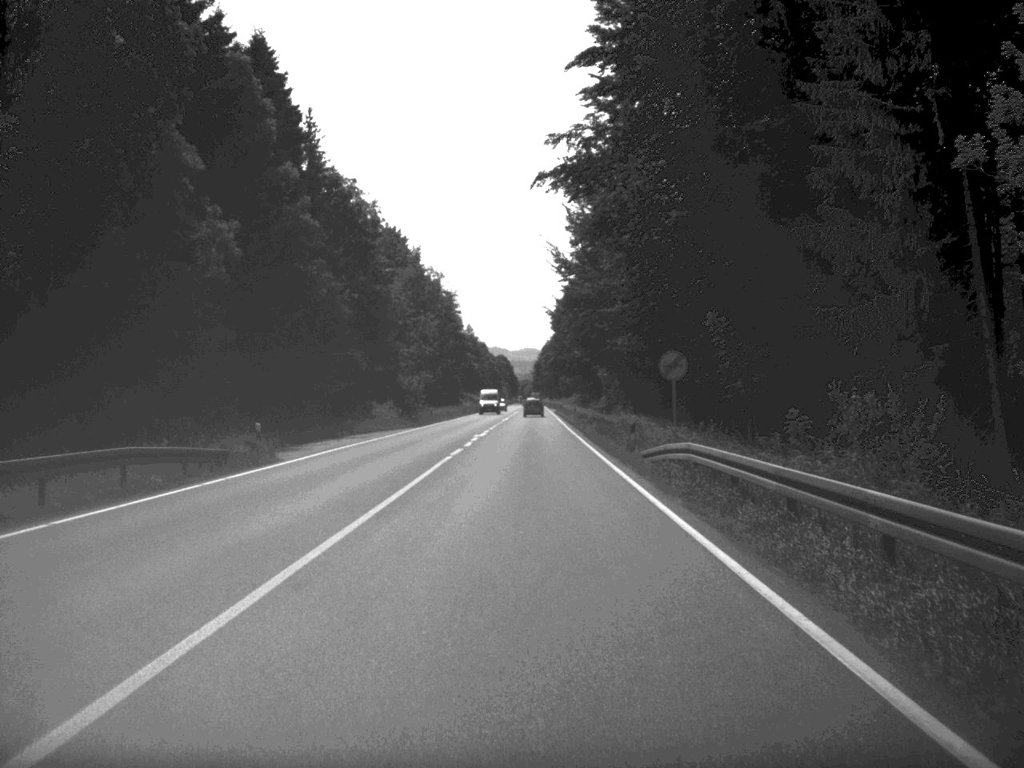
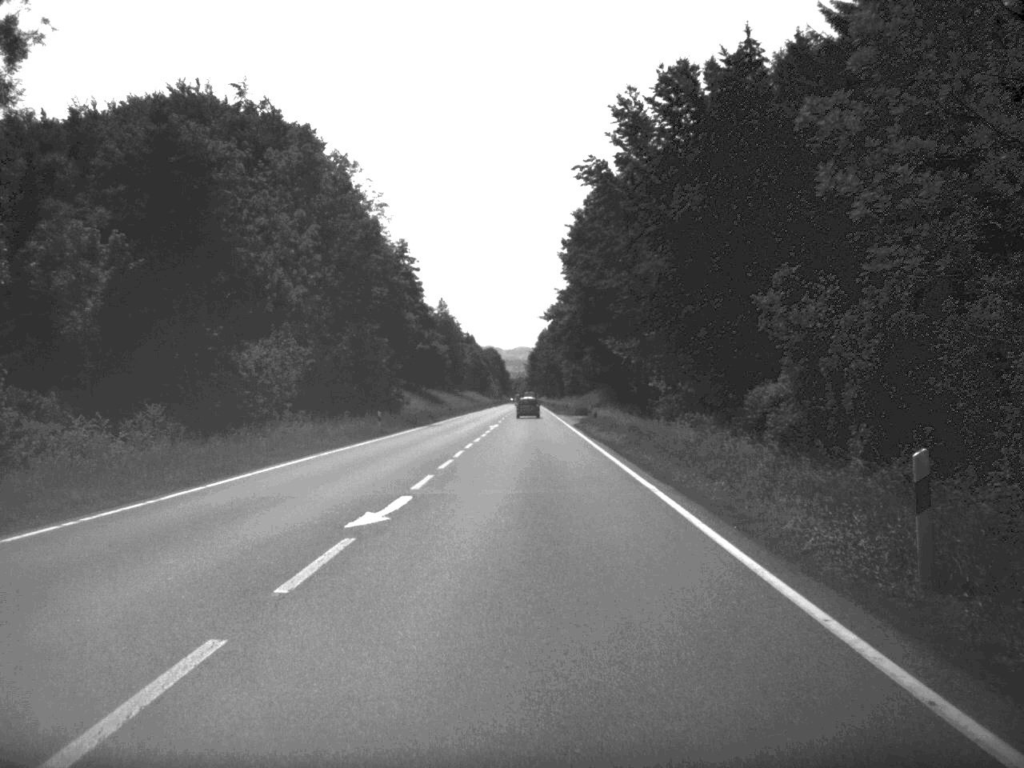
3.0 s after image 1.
(+0.2, +77.9) m; 0°
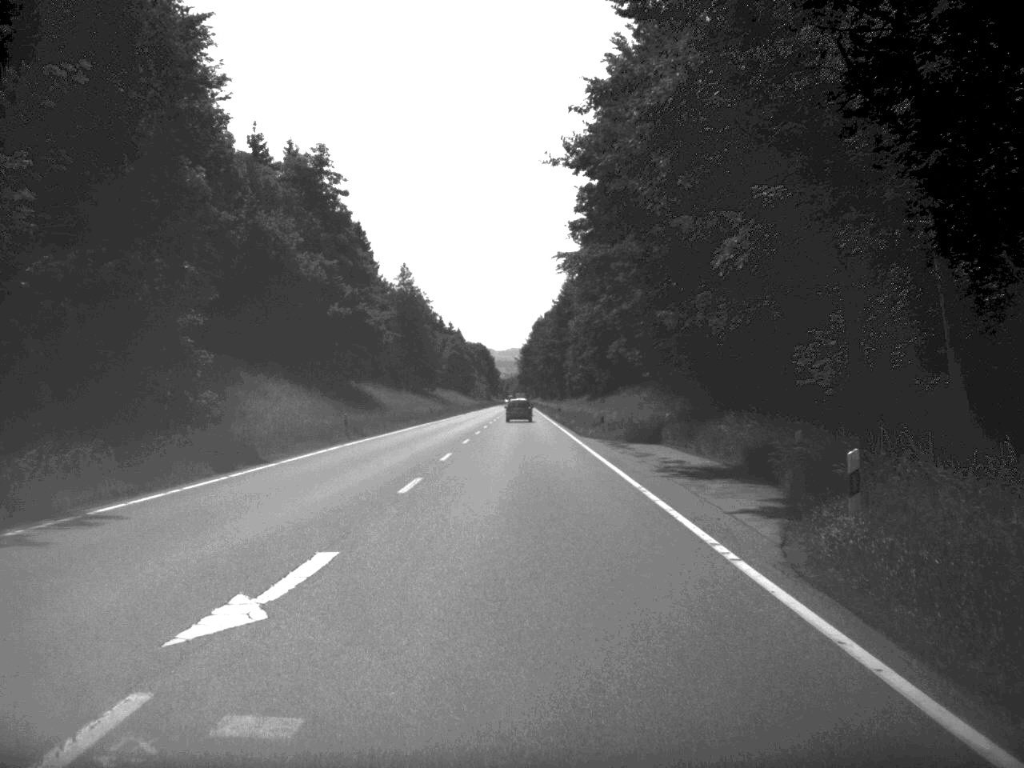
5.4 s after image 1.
(+0.2, +60.1) m; 0°
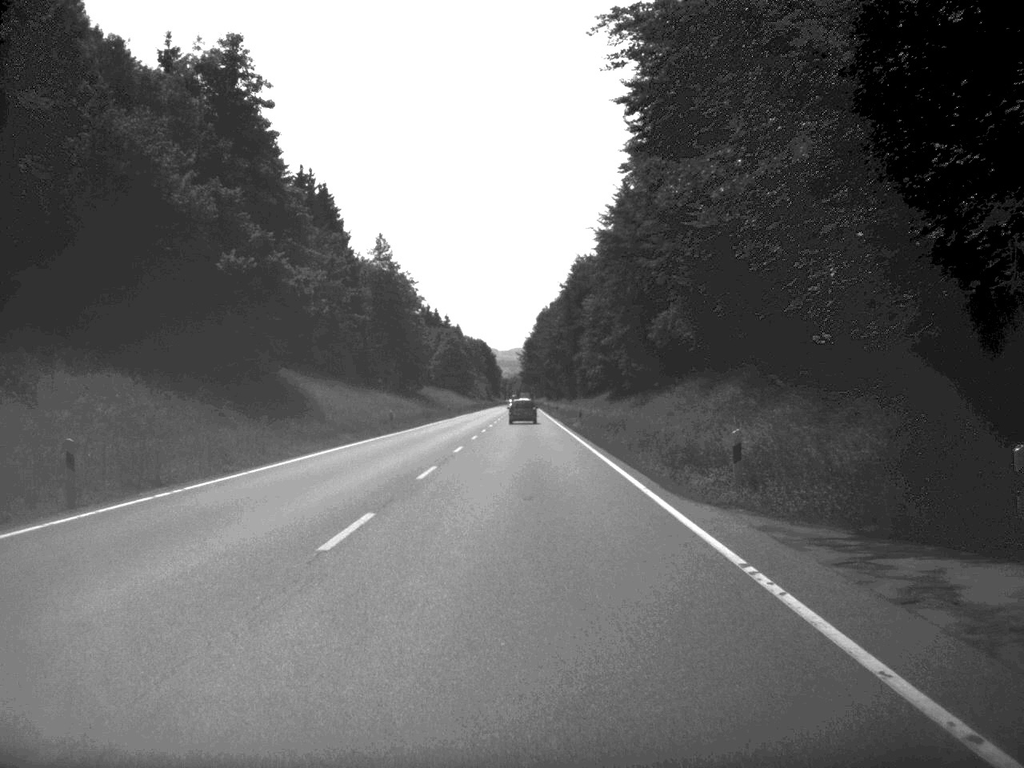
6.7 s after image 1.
(-0.1, +31.1) m; 0°
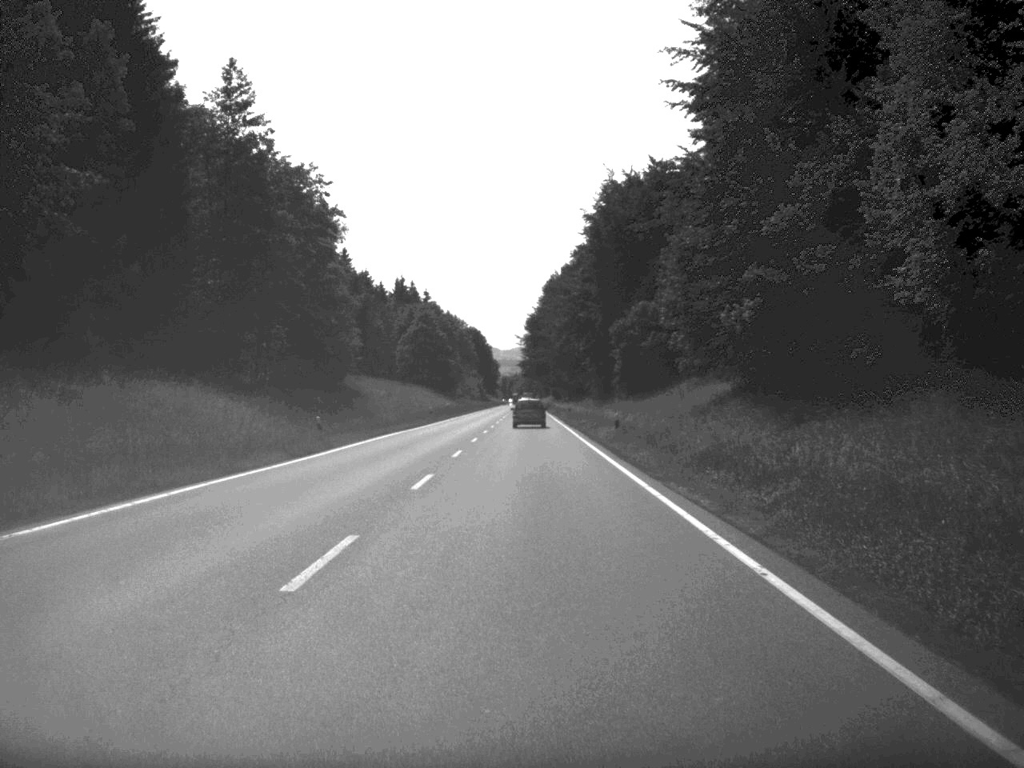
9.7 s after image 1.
(-0.1, +73.6) m; 0°
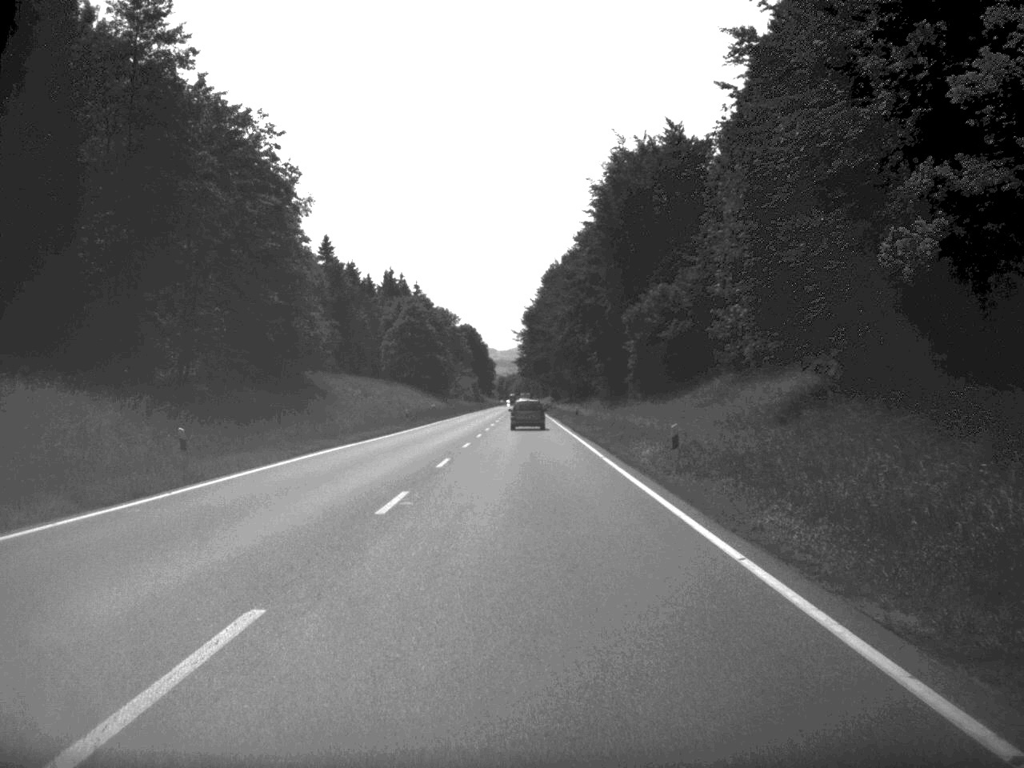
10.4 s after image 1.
(0.0, +16.7) m; 0°
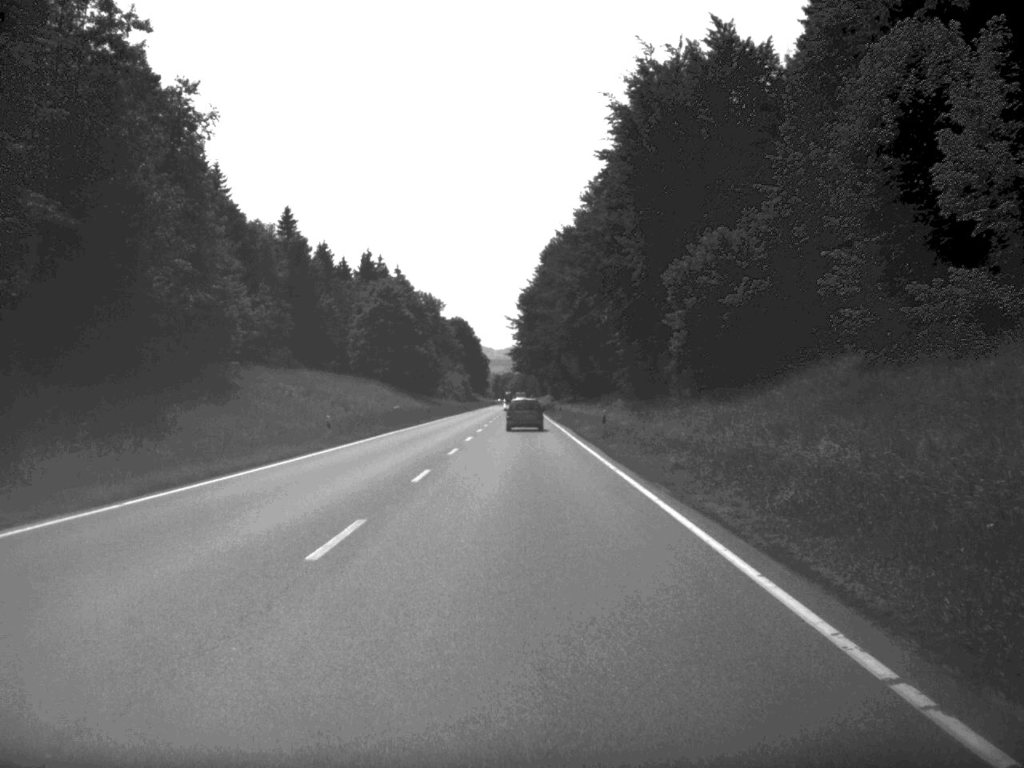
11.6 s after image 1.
(0.0, +28.6) m; 0°
